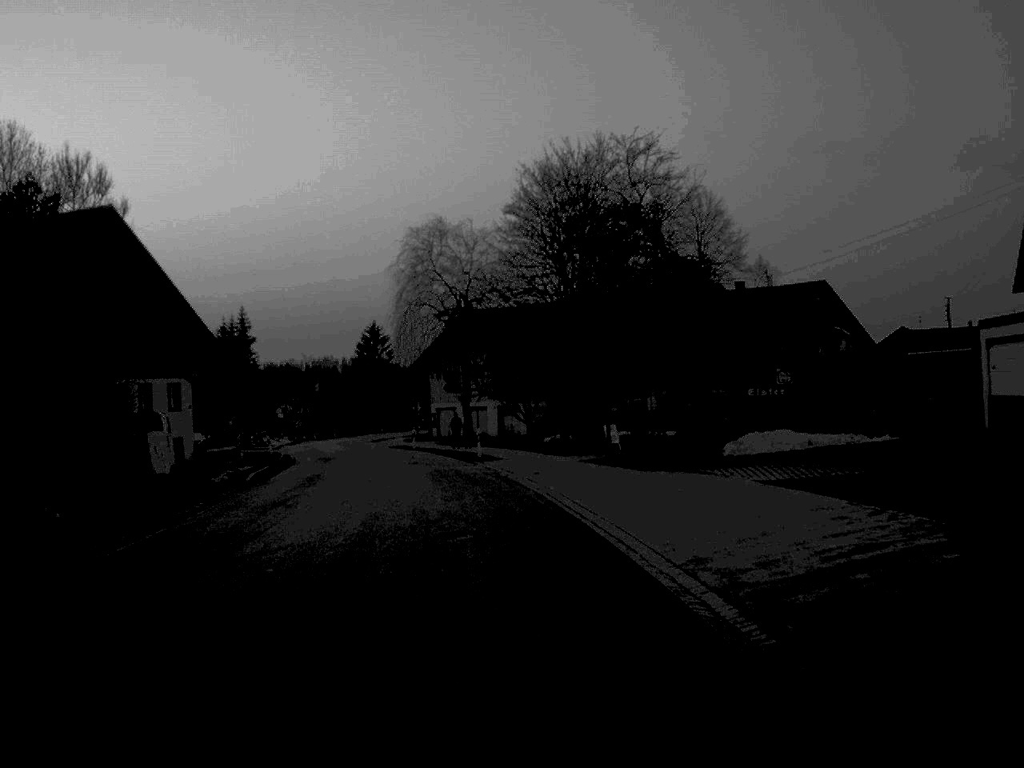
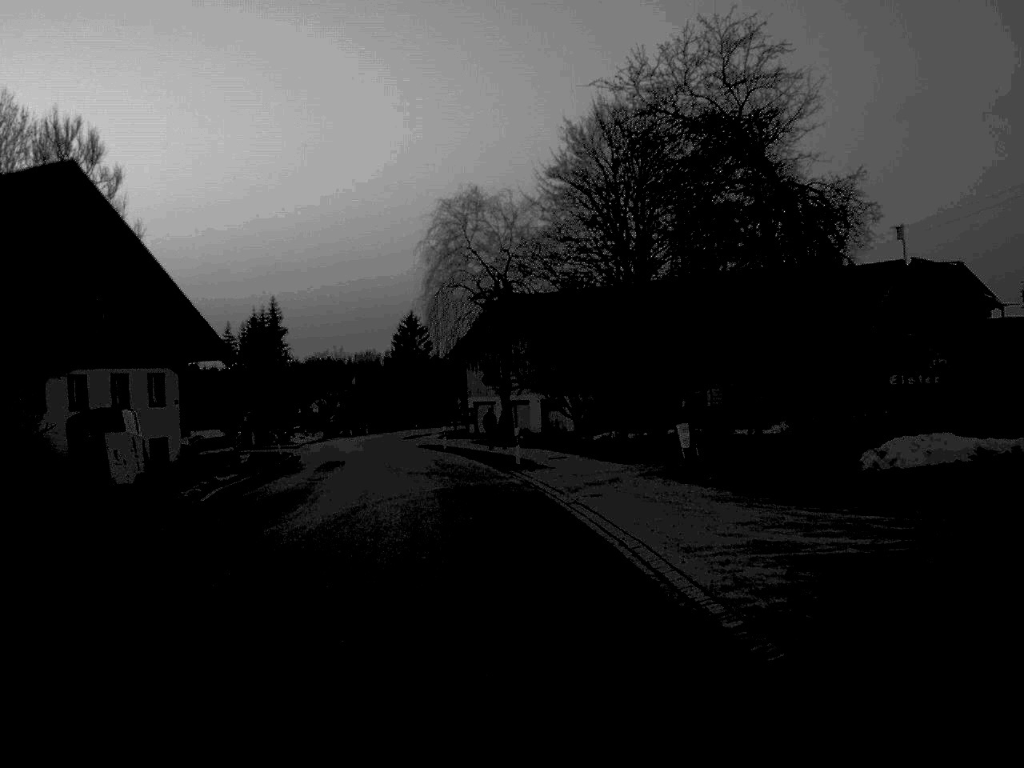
(-0.1, +8.8) m; -2°
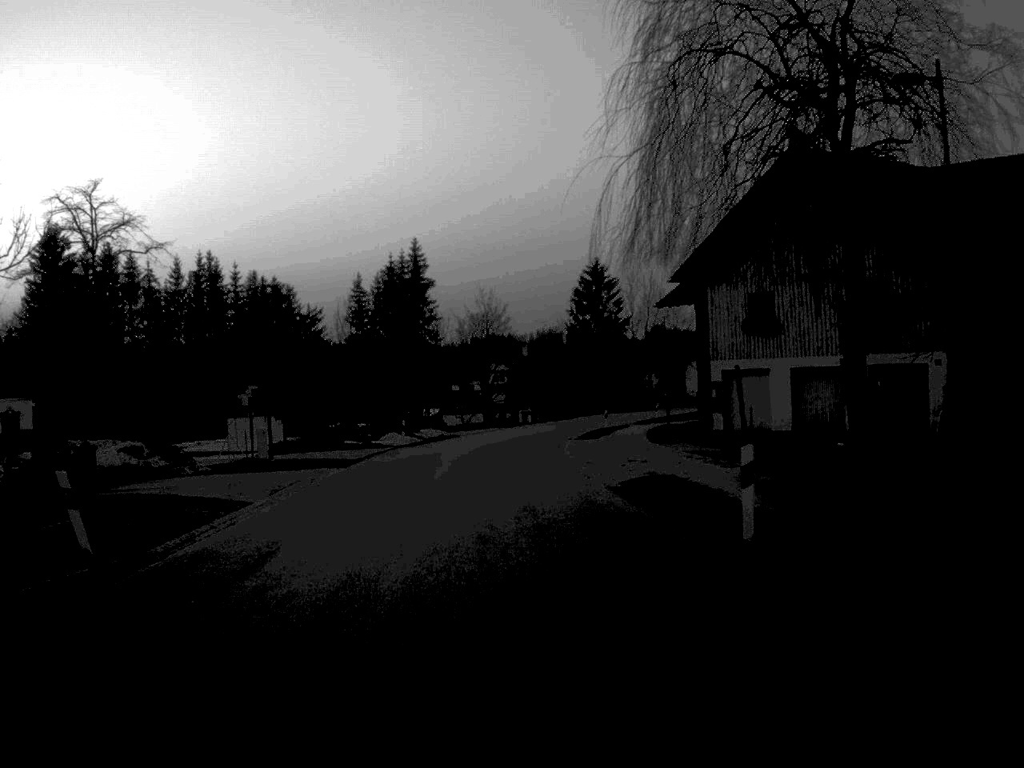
(-3.9, +44.2) m; -8°
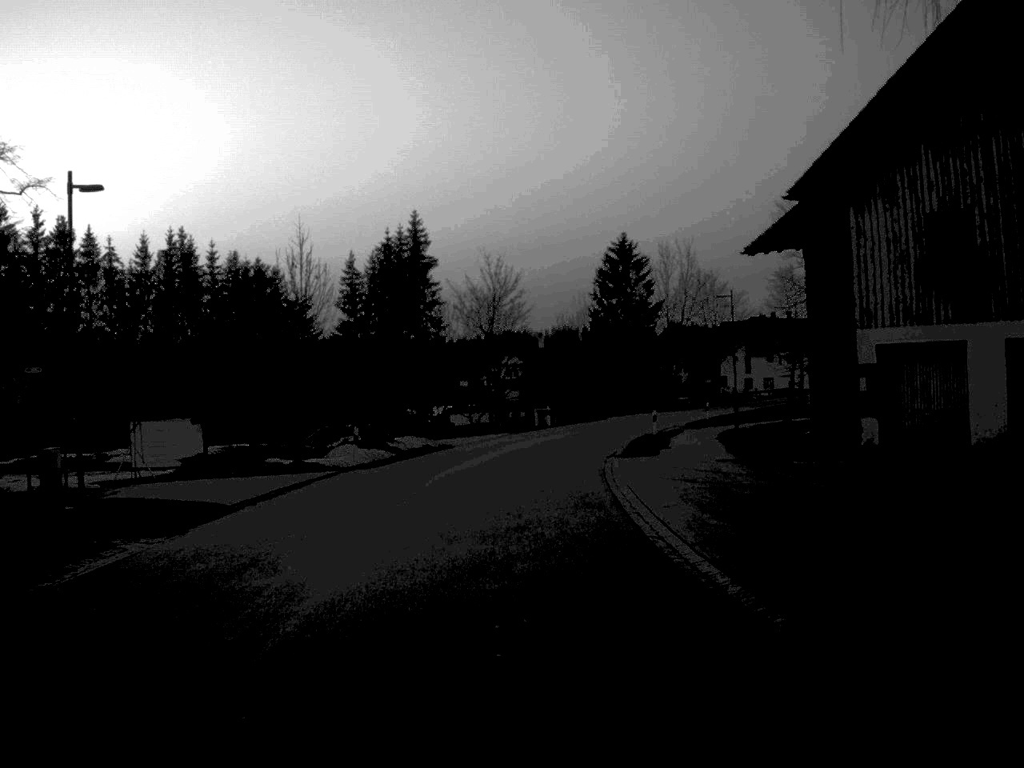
(-0.1, +18.9) m; -1°
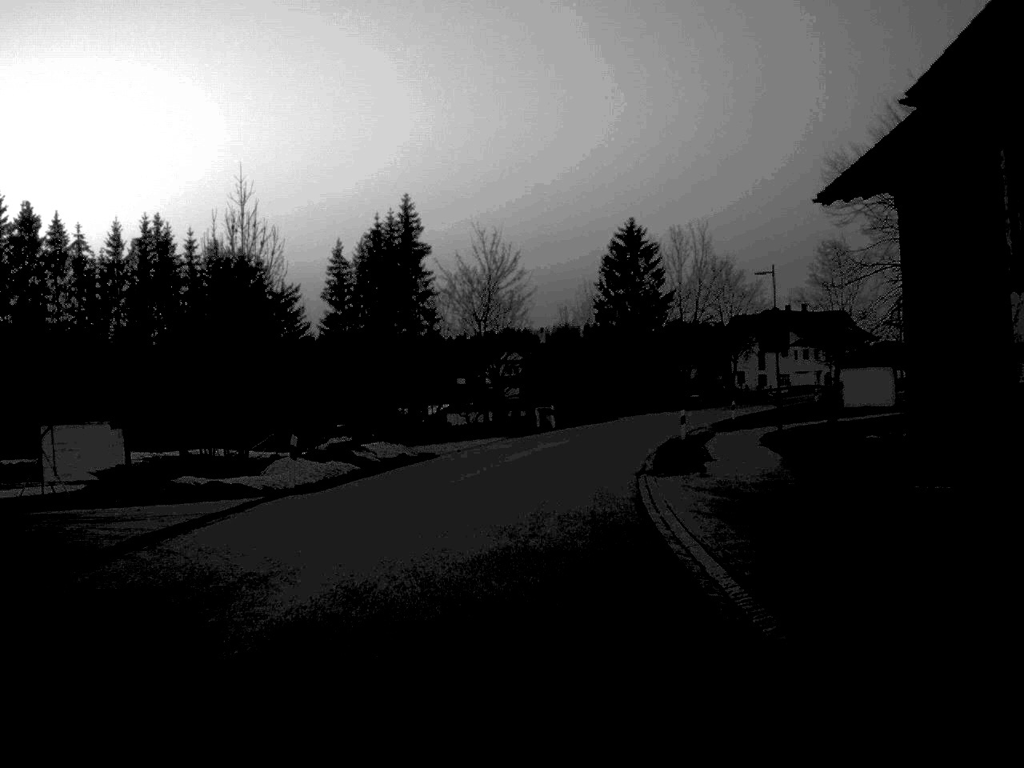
(0.0, +9.2) m; 0°
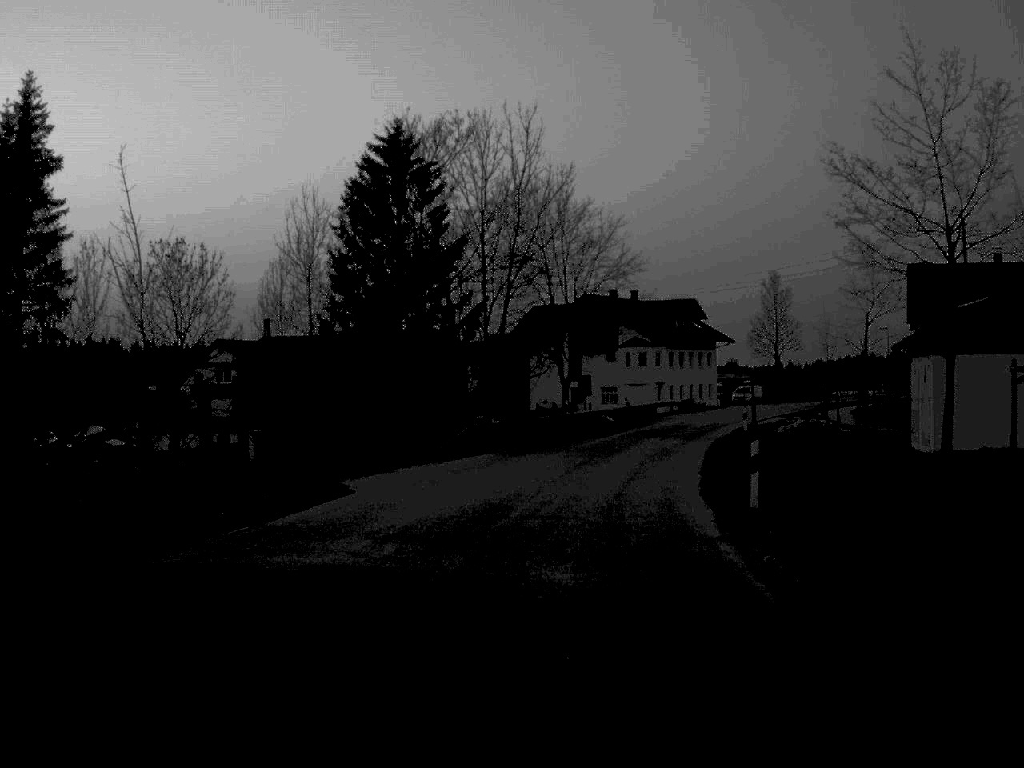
(+3.7, +47.0) m; +11°
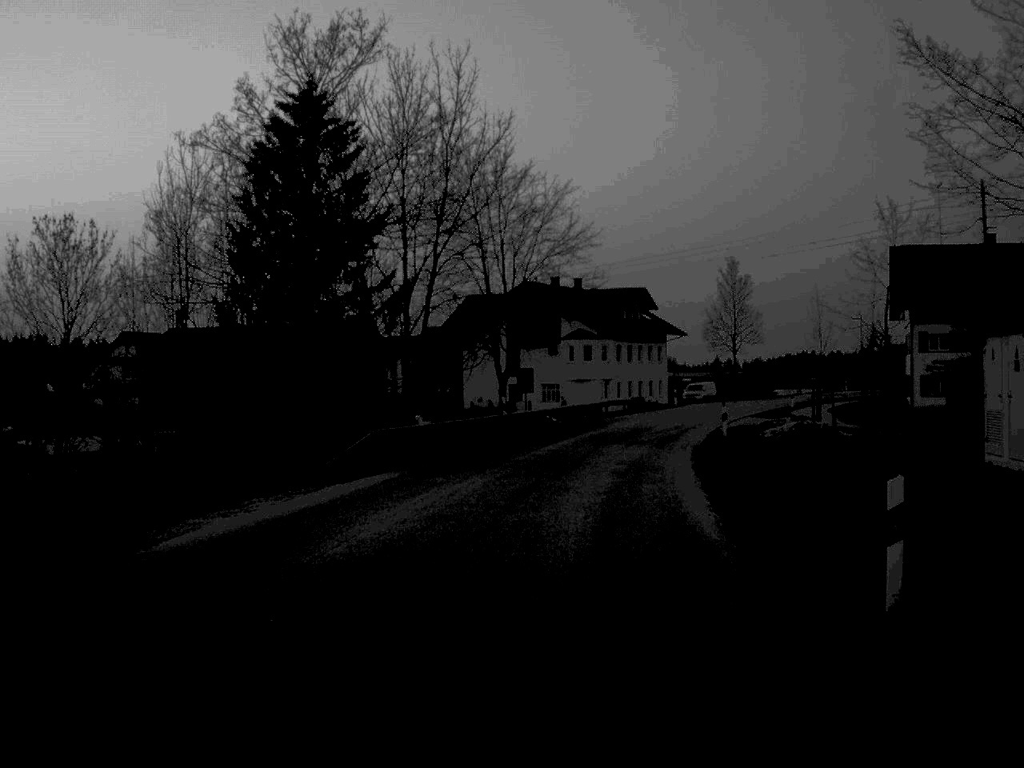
(+0.2, +9.8) m; +3°
